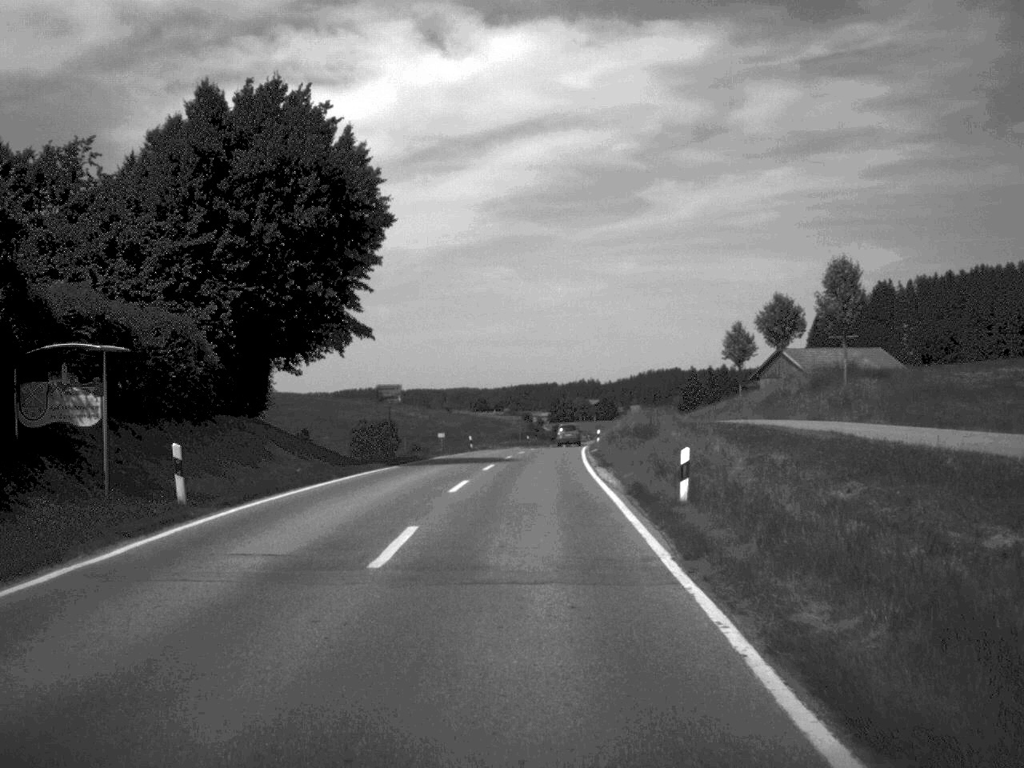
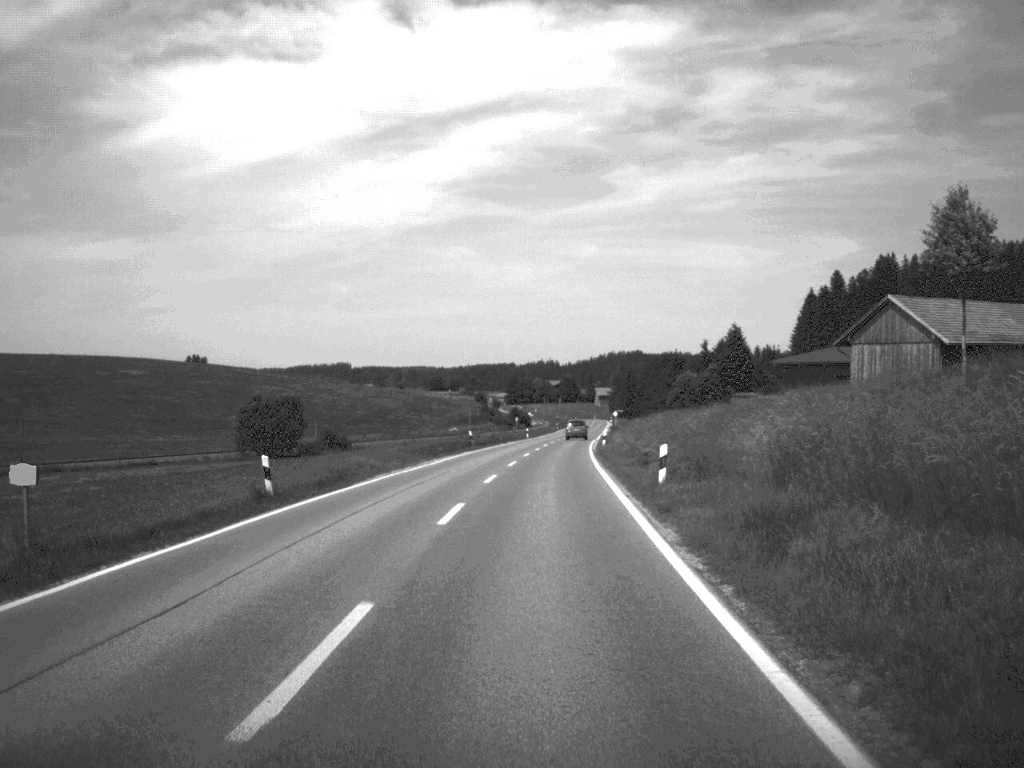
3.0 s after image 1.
(+0.8, +49.8) m; +2°
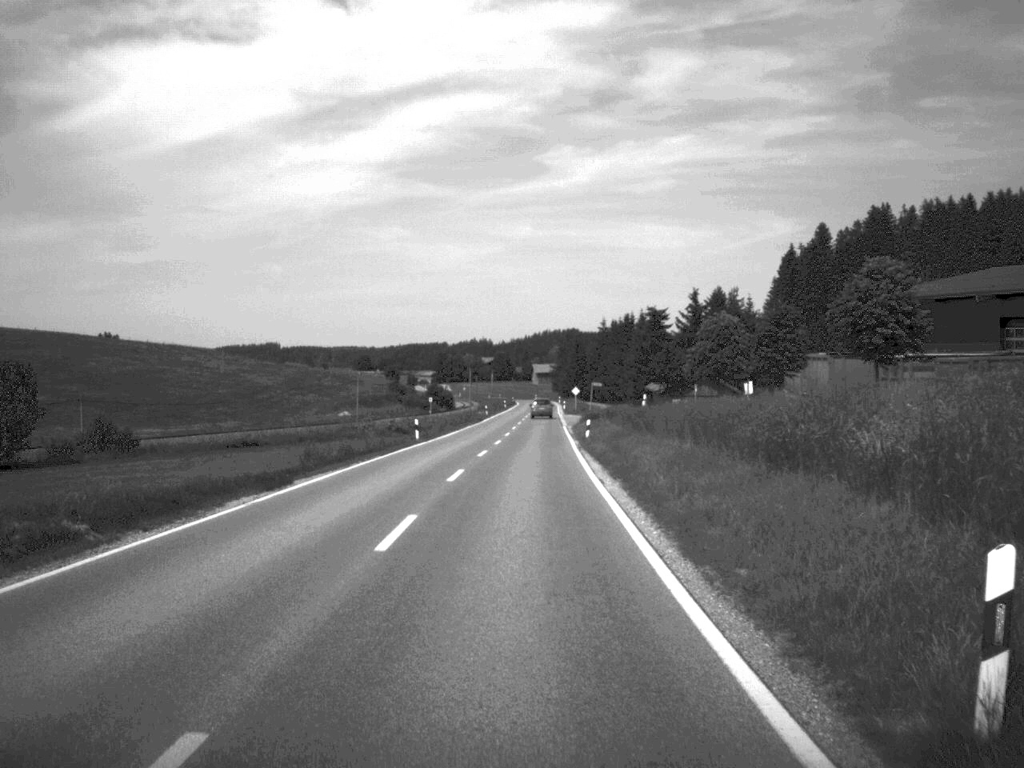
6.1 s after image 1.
(+1.9, +63.2) m; +3°
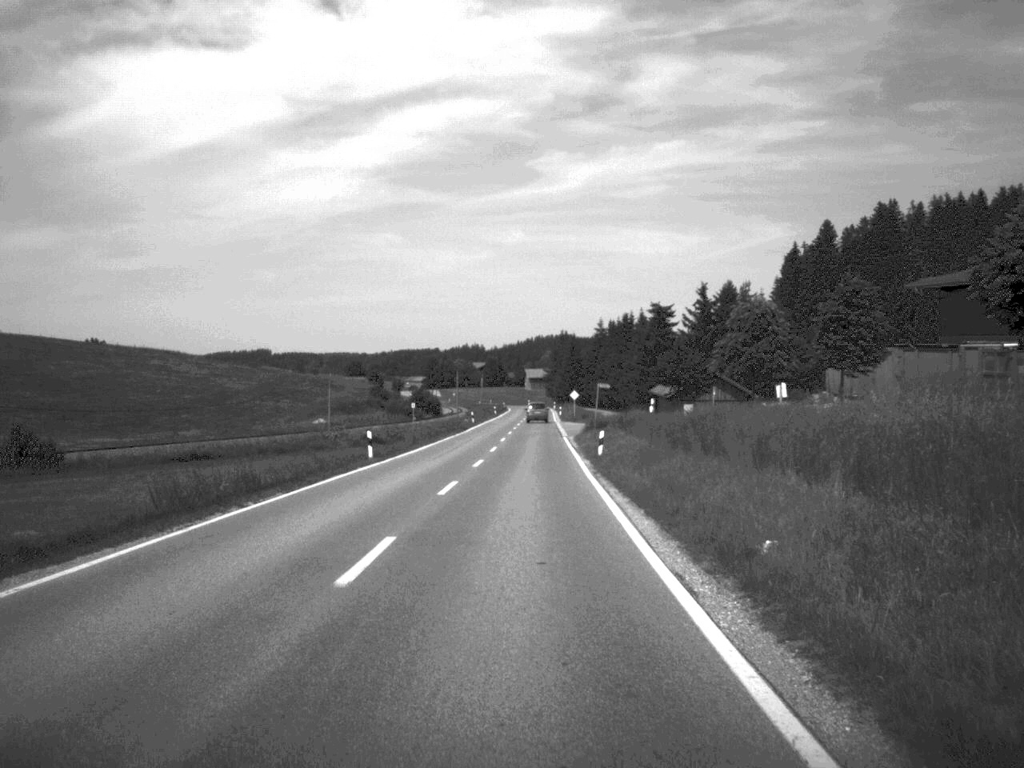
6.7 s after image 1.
(0.0, +14.1) m; 0°
